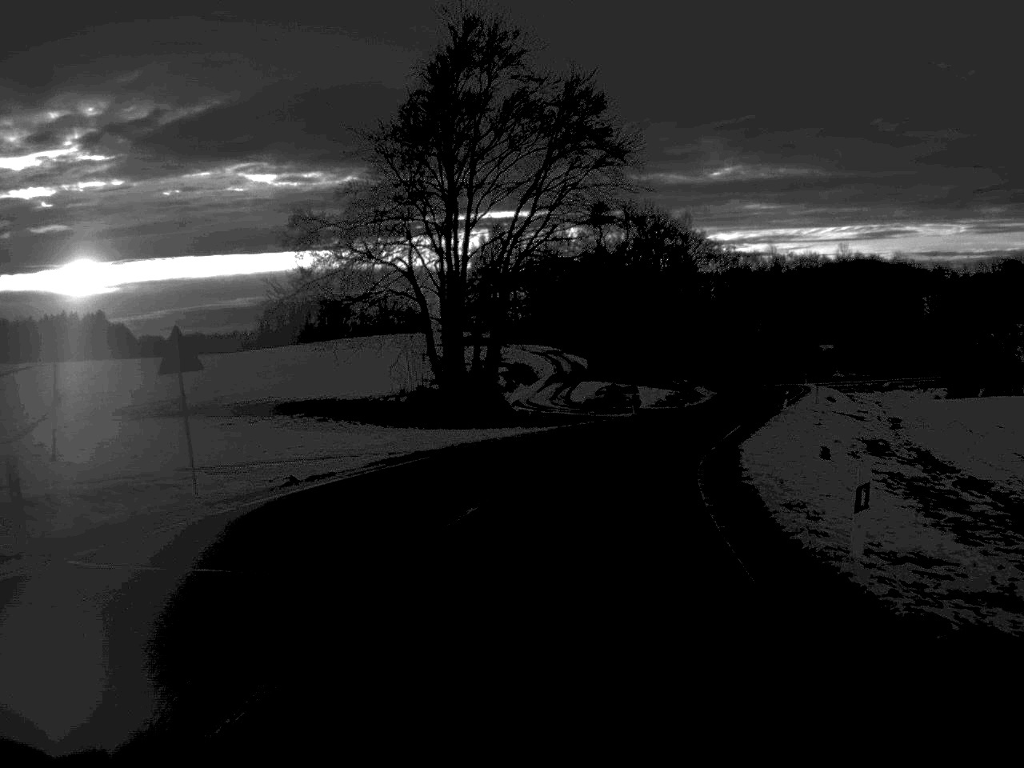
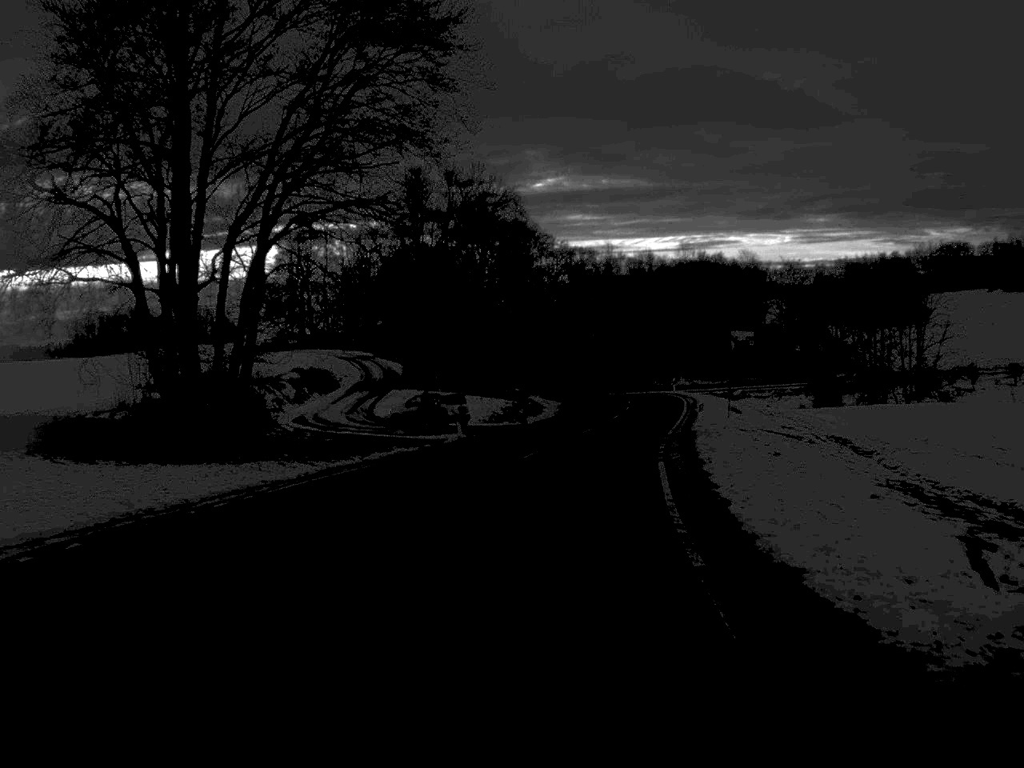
(+1.6, +22.1) m; +8°
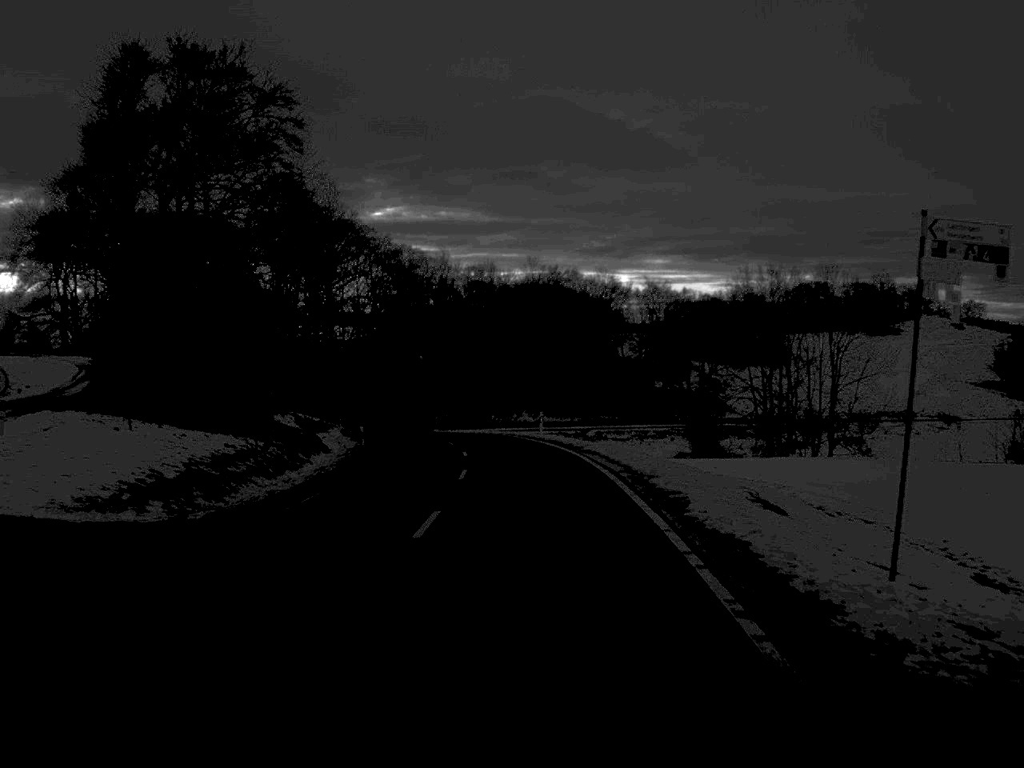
(+2.6, +36.2) m; +7°
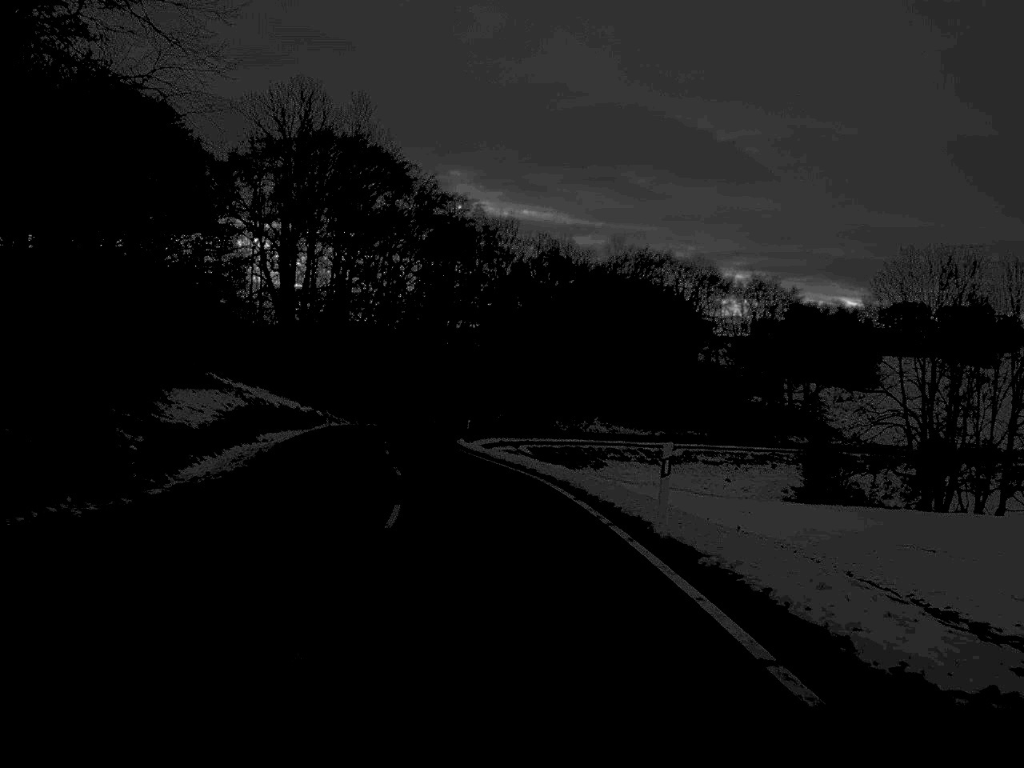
(-0.3, +34.8) m; -4°
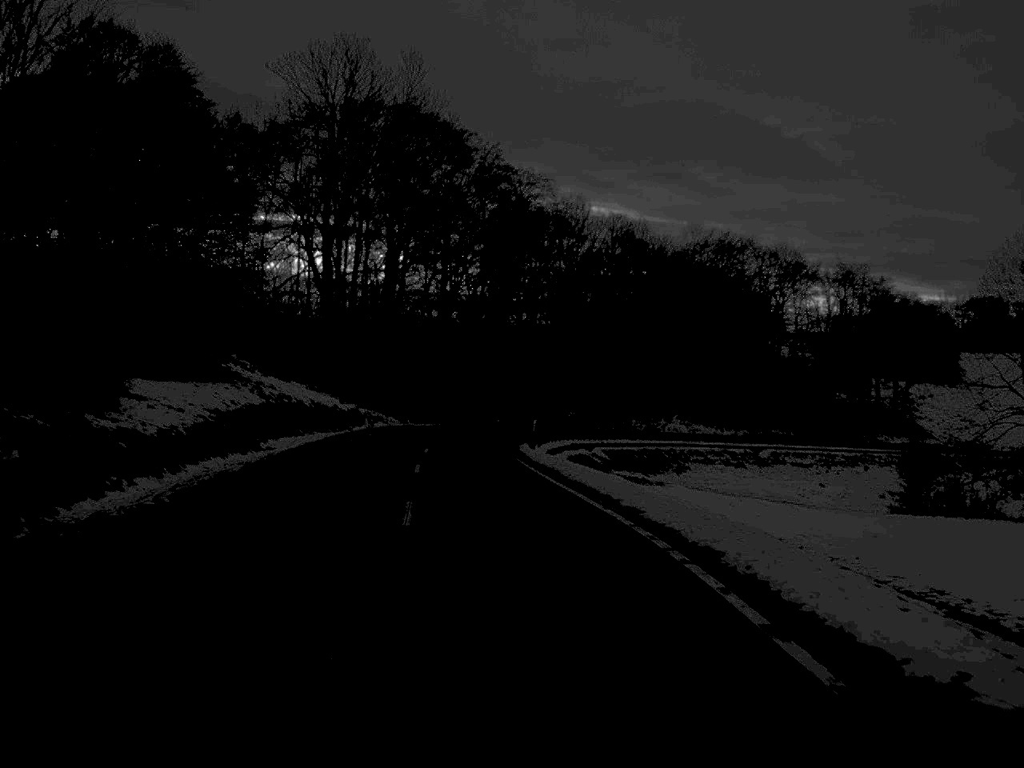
(-0.3, +12.0) m; -3°
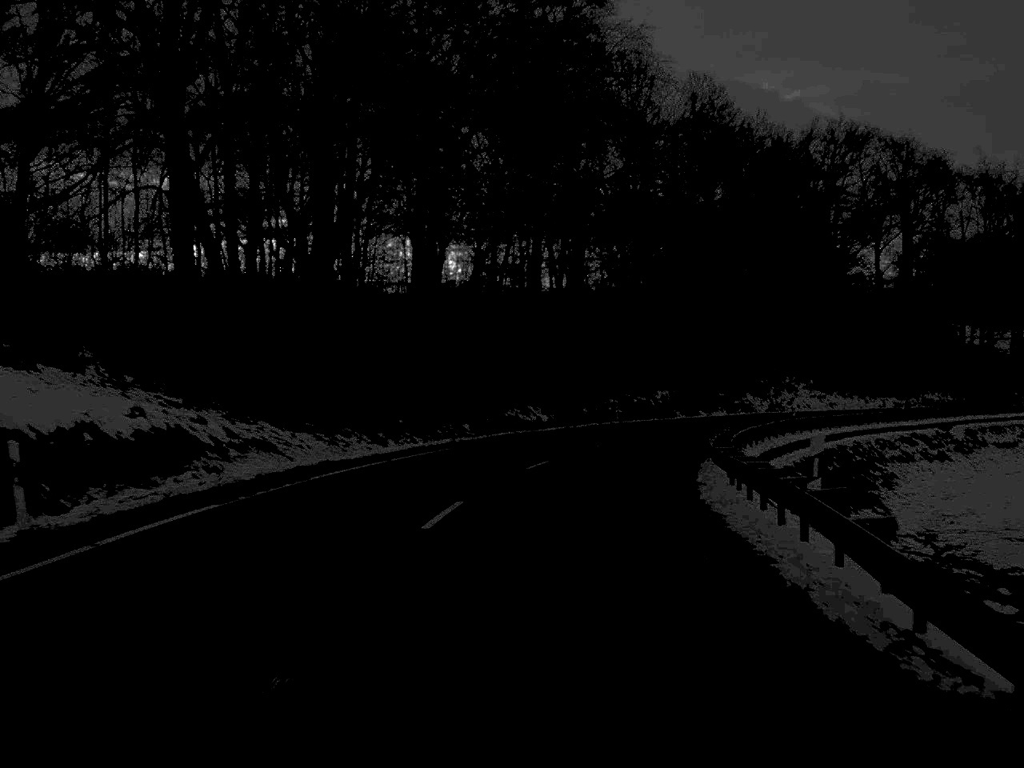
(-1.9, +48.2) m; 0°
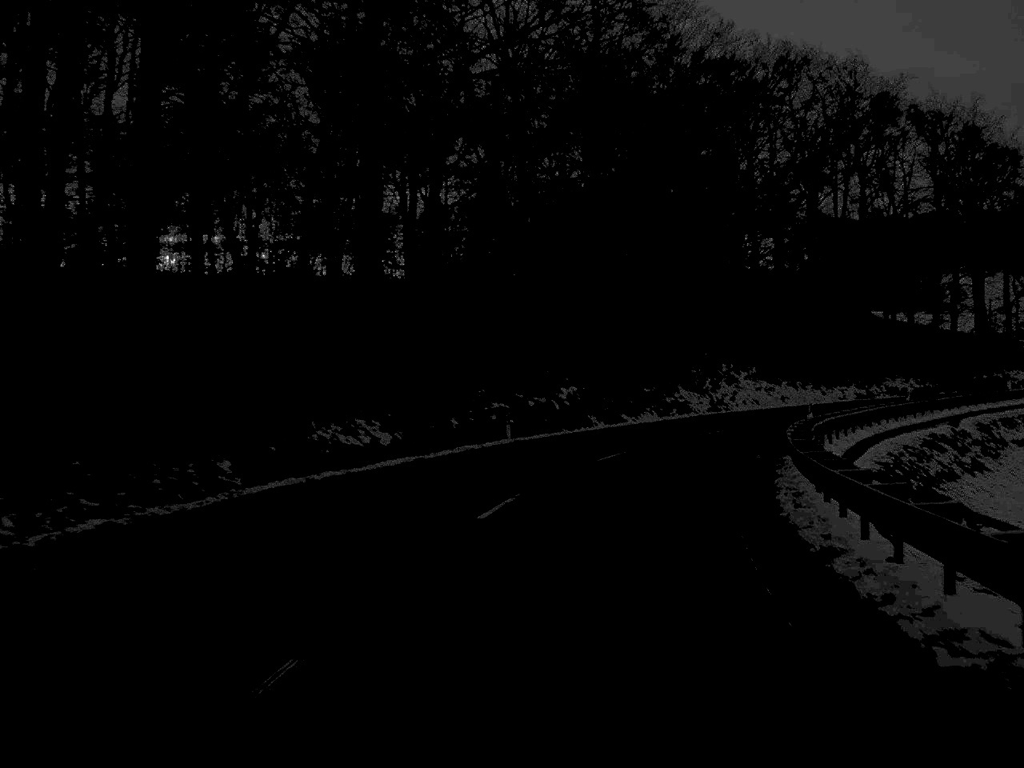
(+1.1, +23.2) m; +6°
